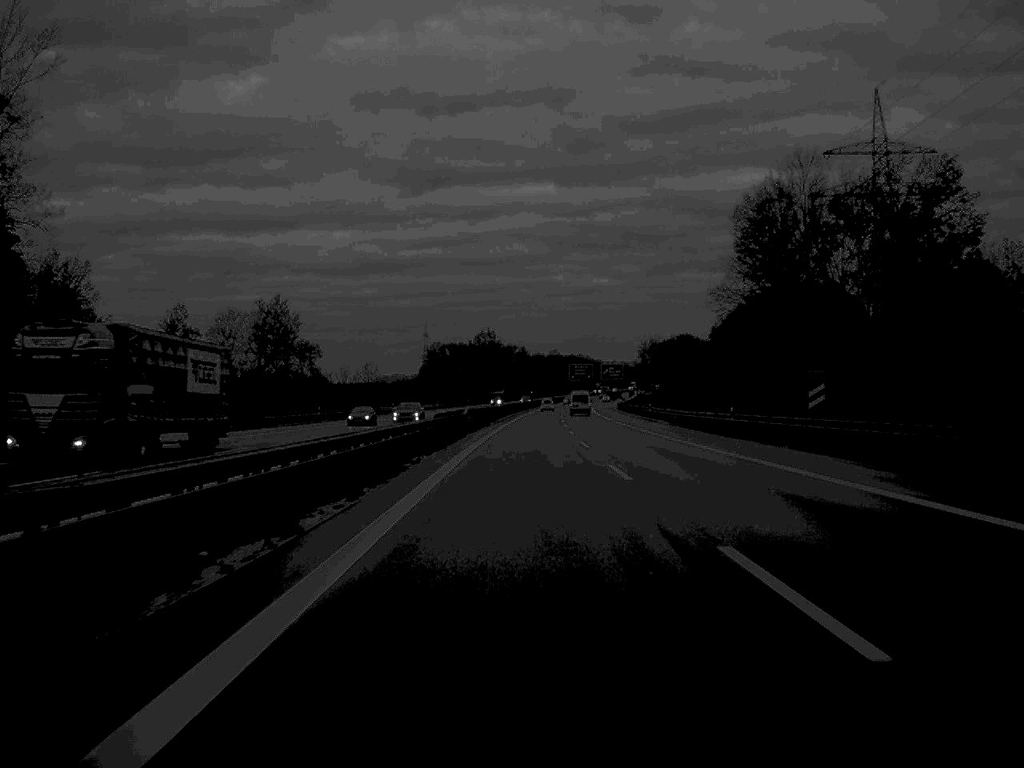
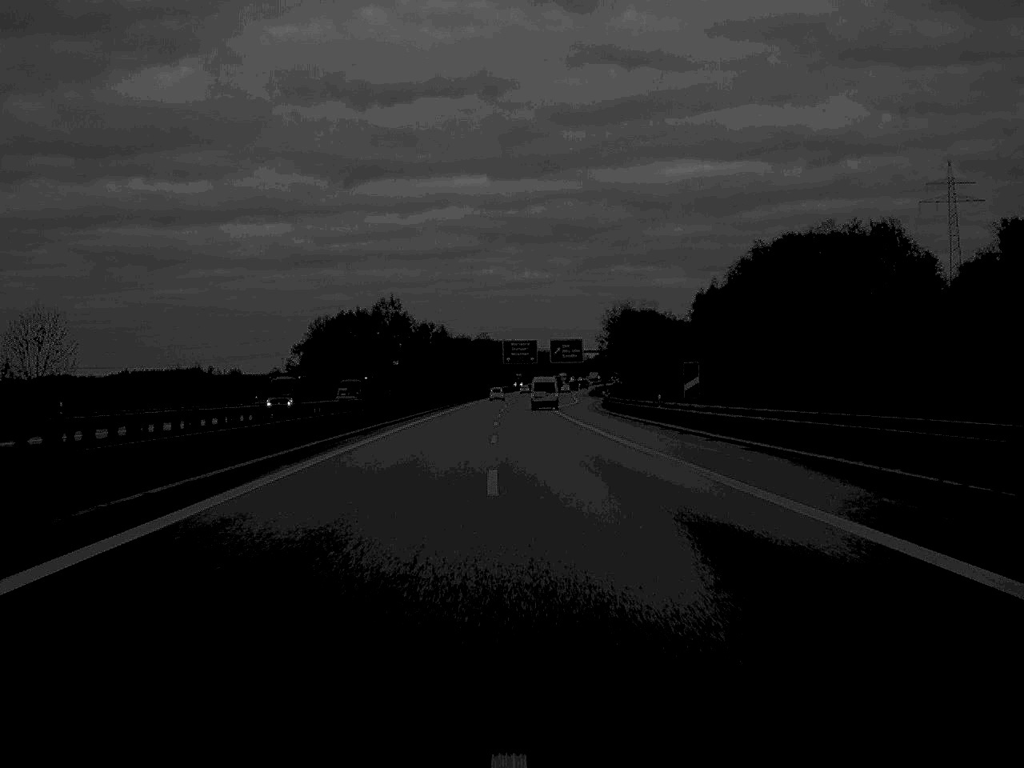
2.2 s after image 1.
(+2.8, +97.6) m; +3°
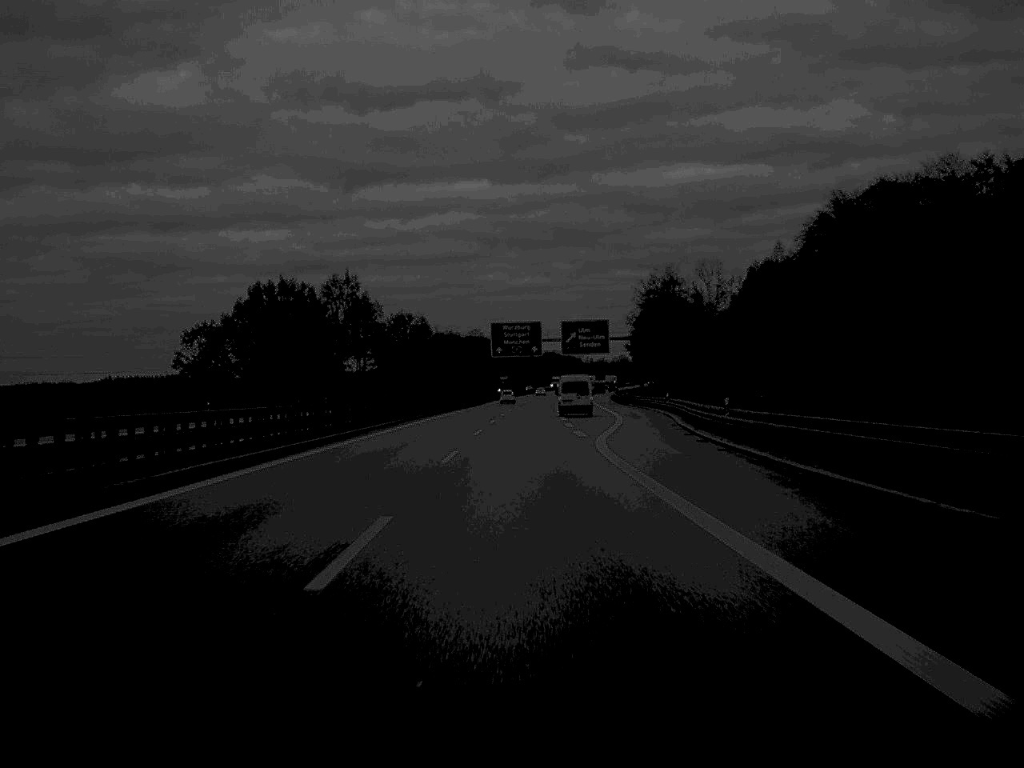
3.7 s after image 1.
(0.0, +64.8) m; 0°
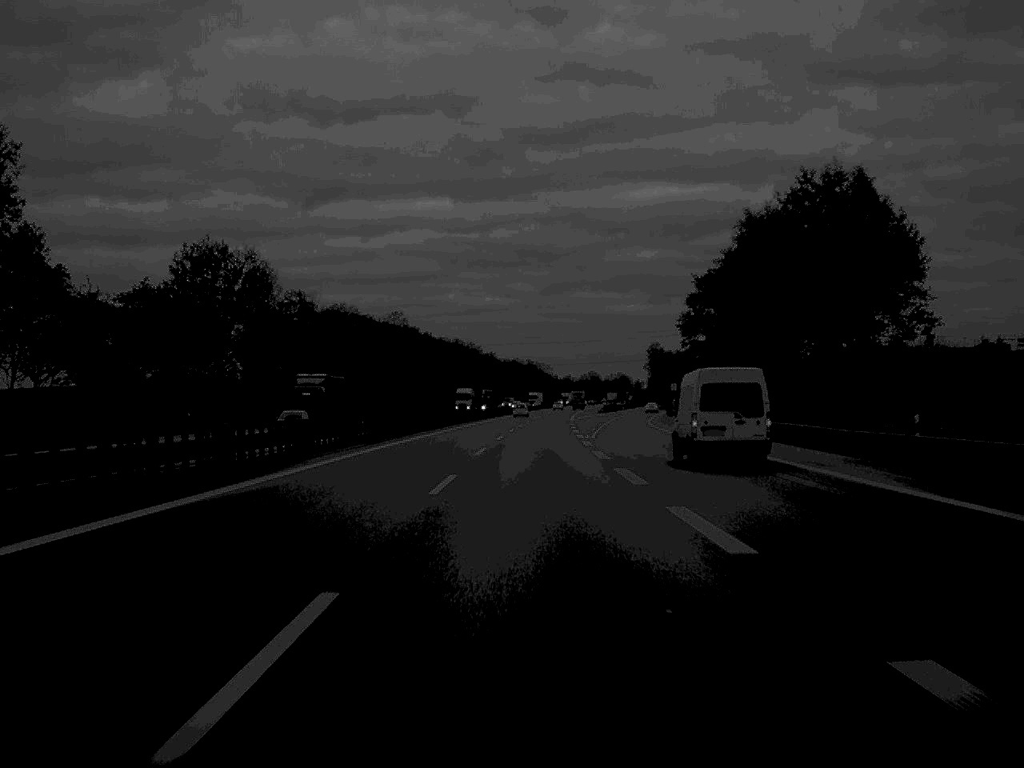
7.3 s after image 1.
(+1.3, +150.5) m; +2°
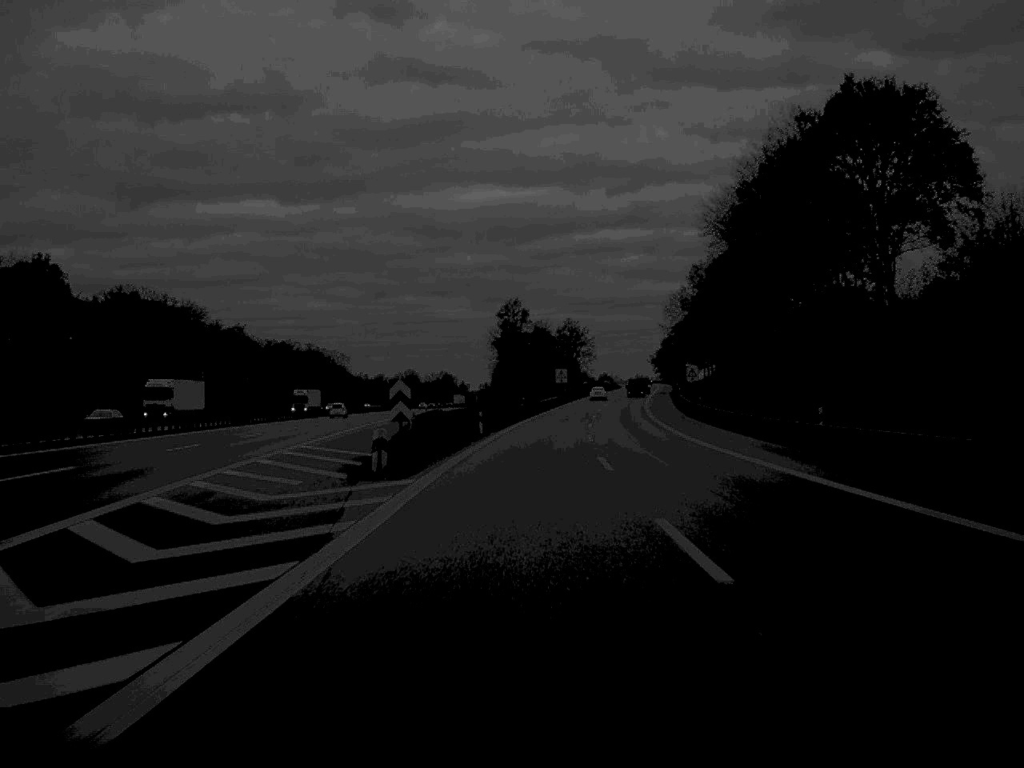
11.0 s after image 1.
(+10.9, +159.1) m; +8°
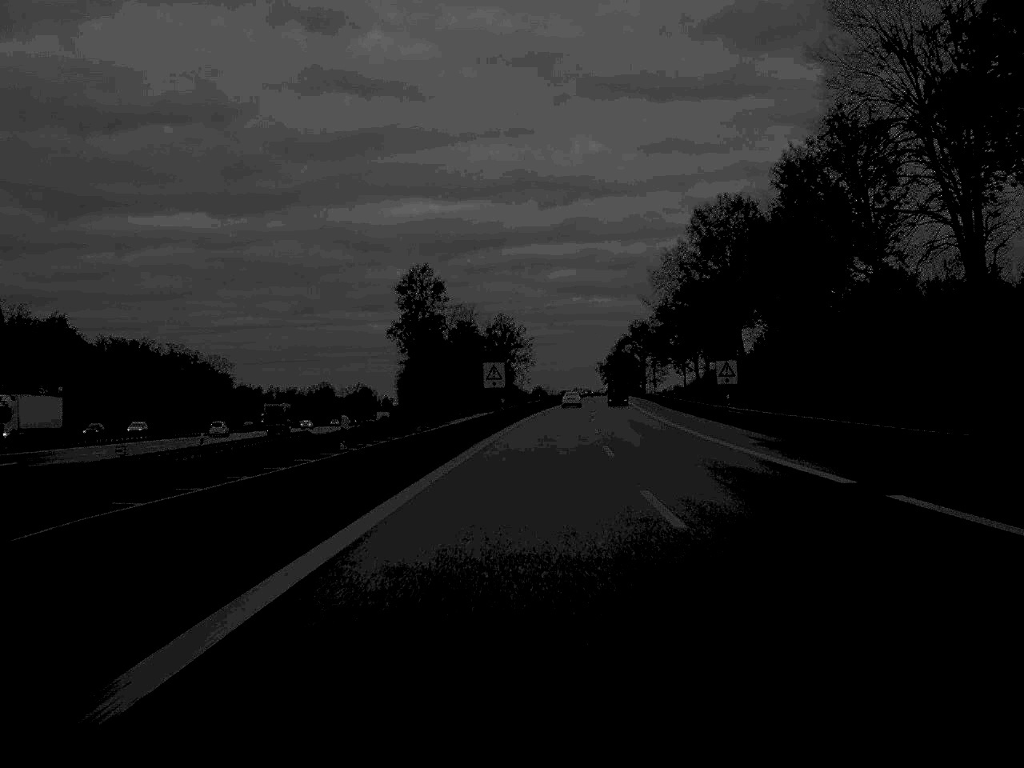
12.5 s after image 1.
(+1.8, +67.2) m; +3°
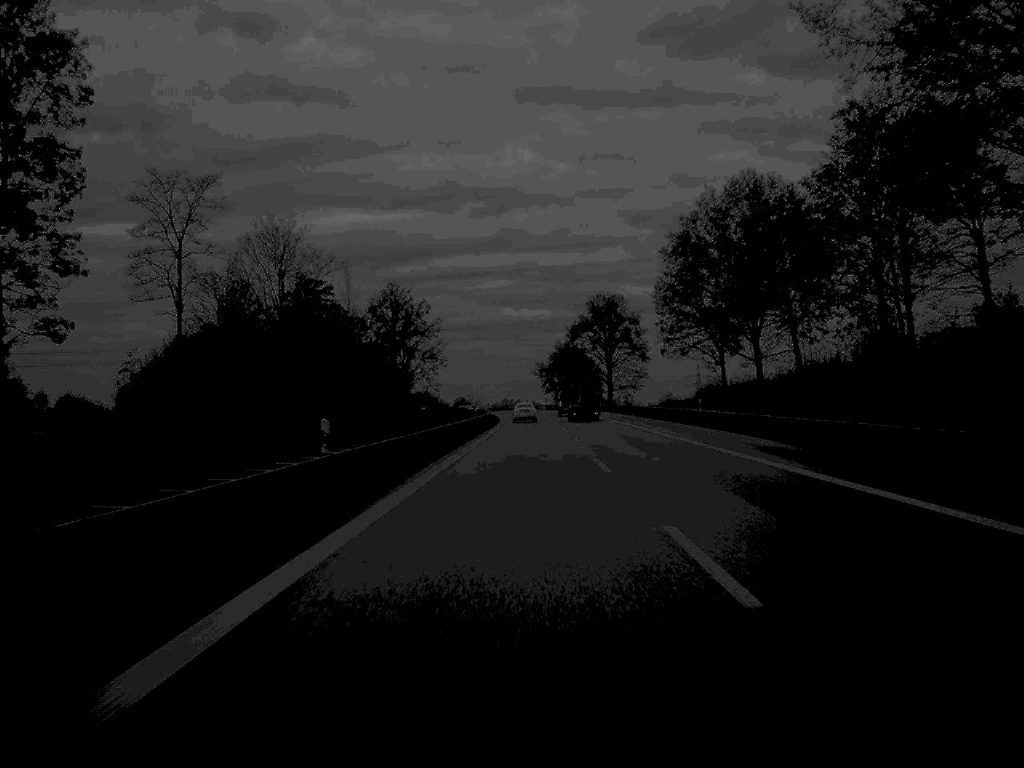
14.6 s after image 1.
(+3.3, +94.9) m; +3°
